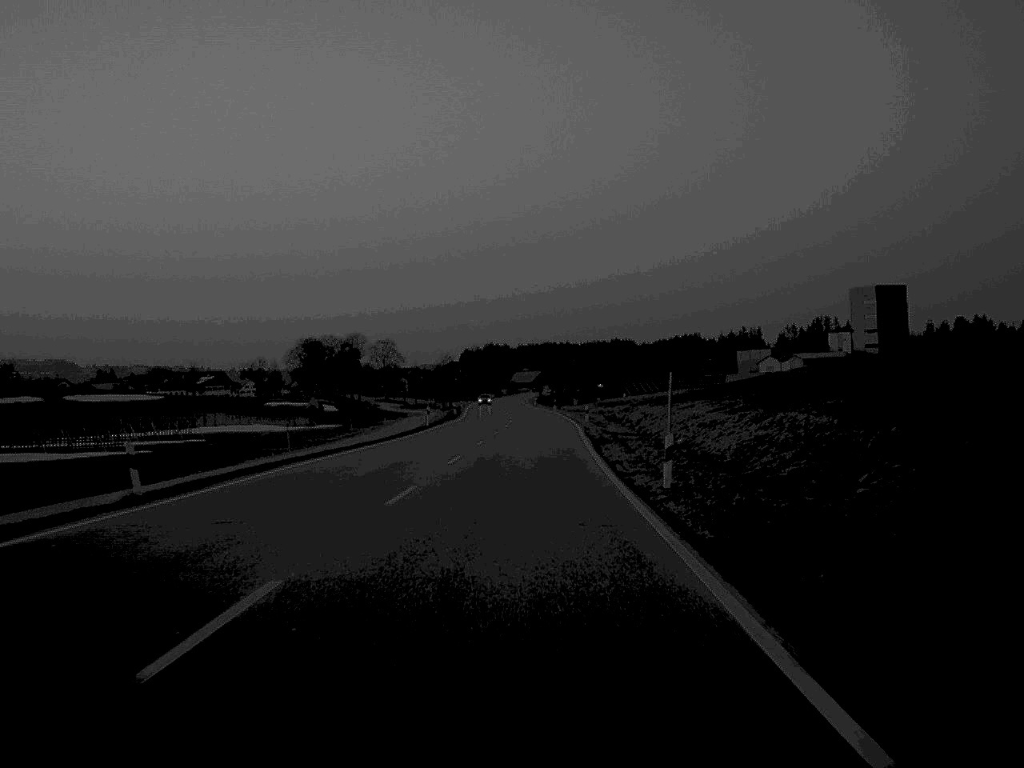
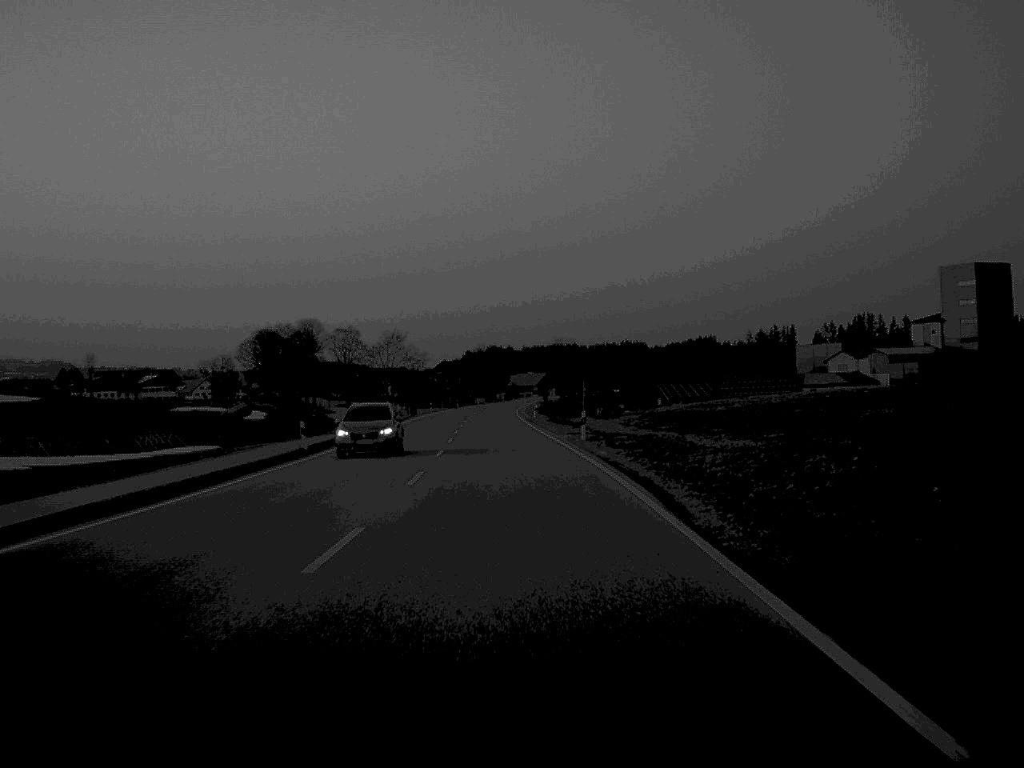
(+0.8, +78.9) m; 0°
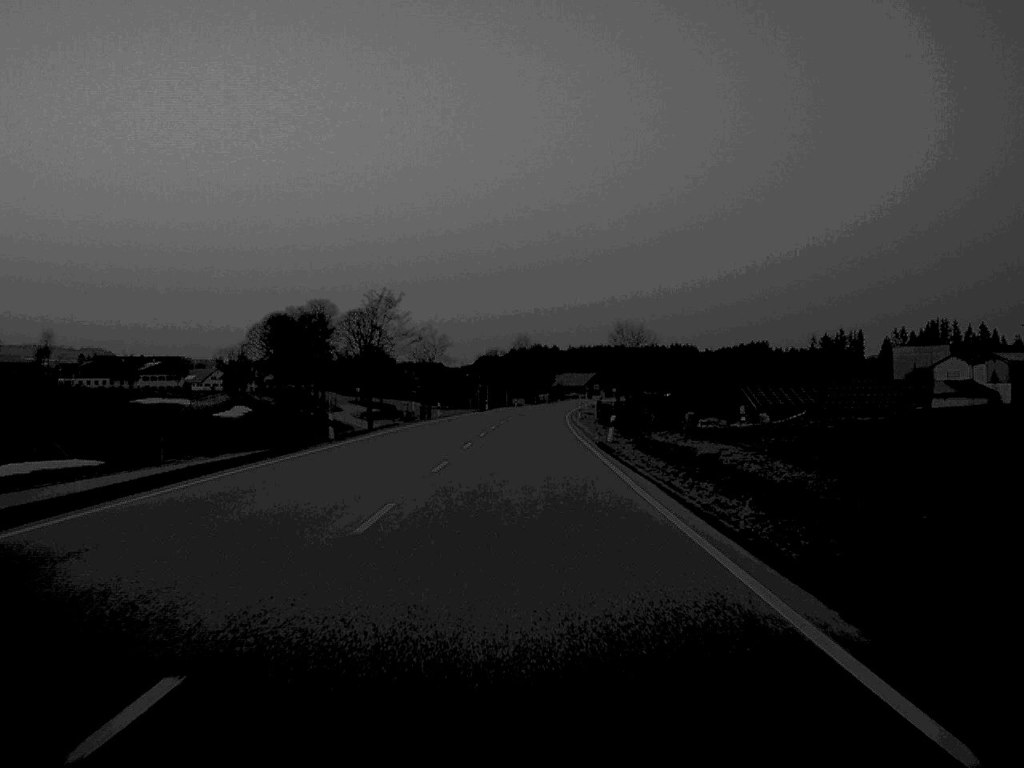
(-0.8, +44.5) m; -2°
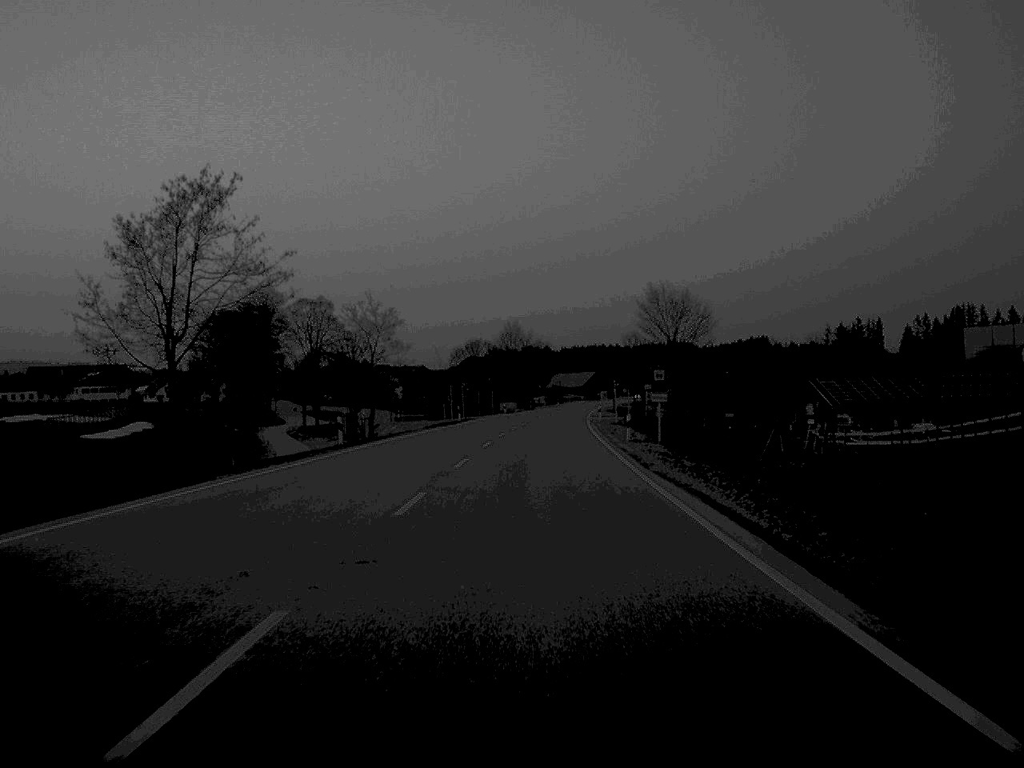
(0.0, +45.5) m; 0°
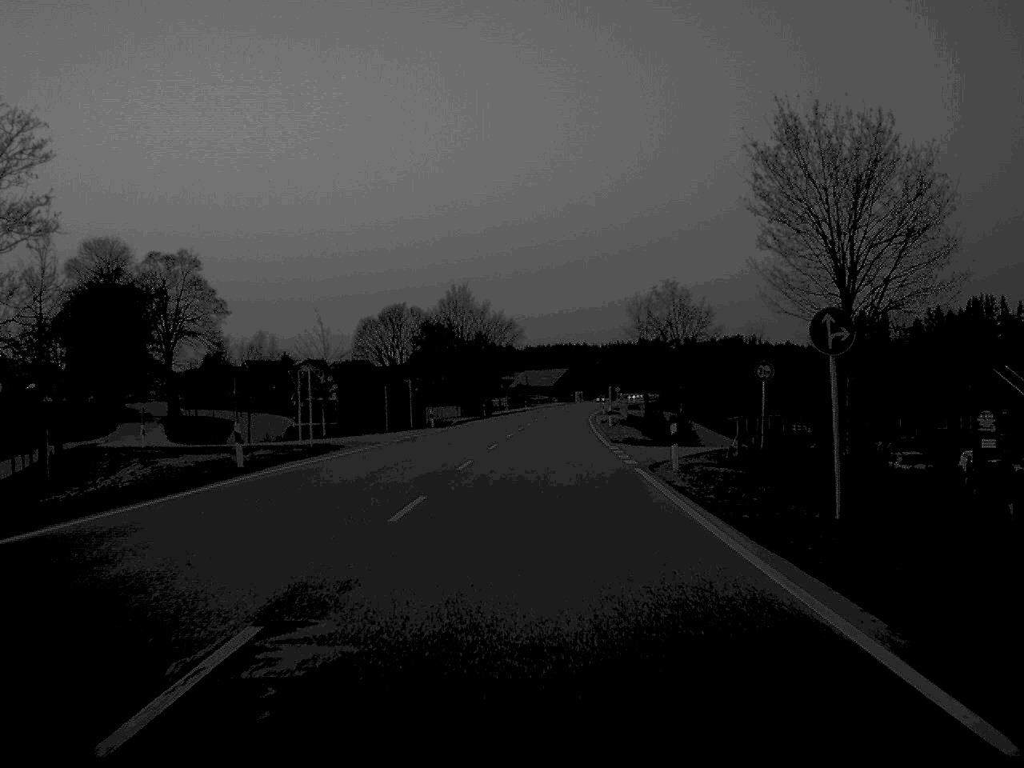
(+1.0, +60.2) m; +2°
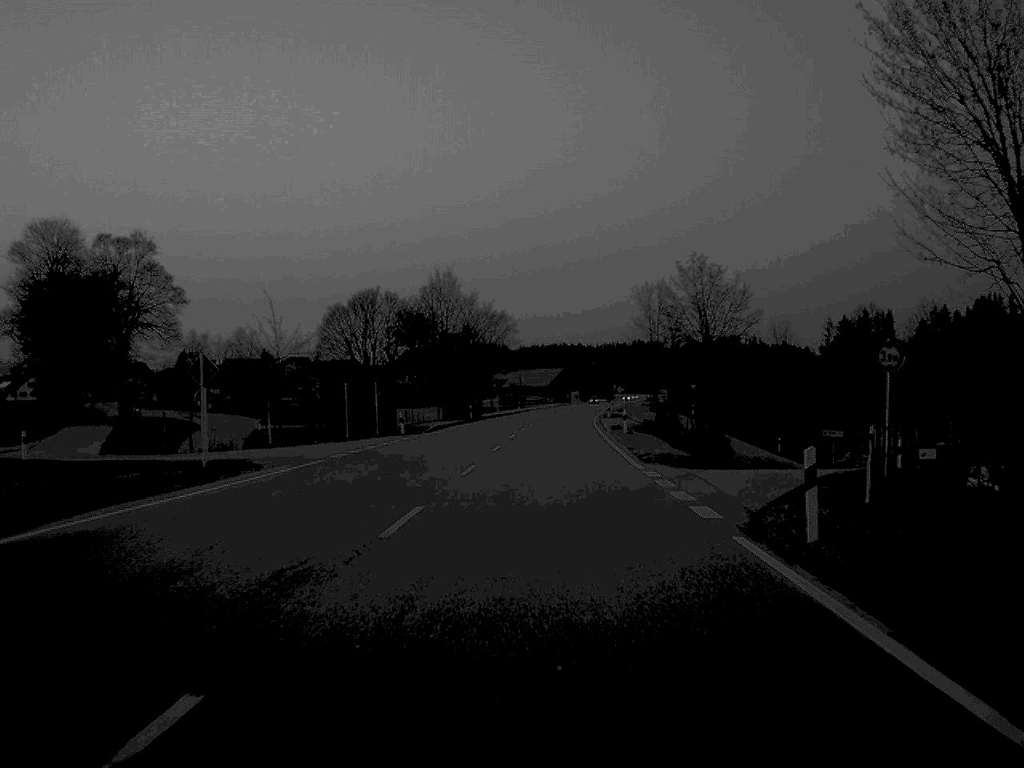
(0.0, +14.1) m; 0°
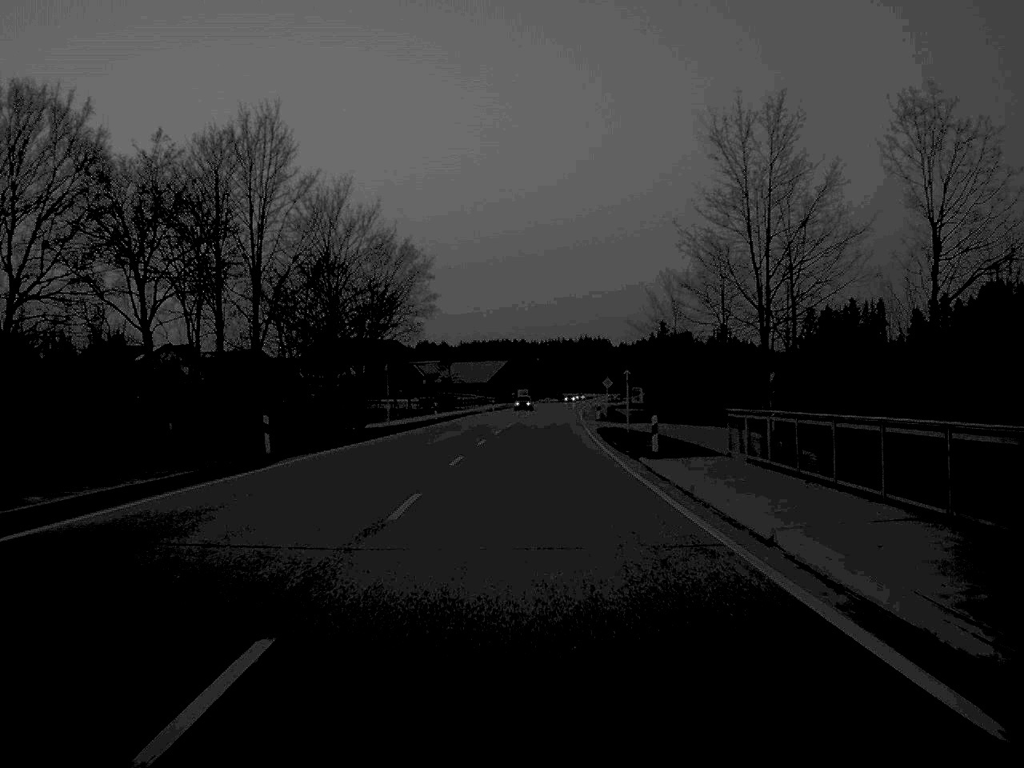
(+1.2, +58.1) m; +3°
